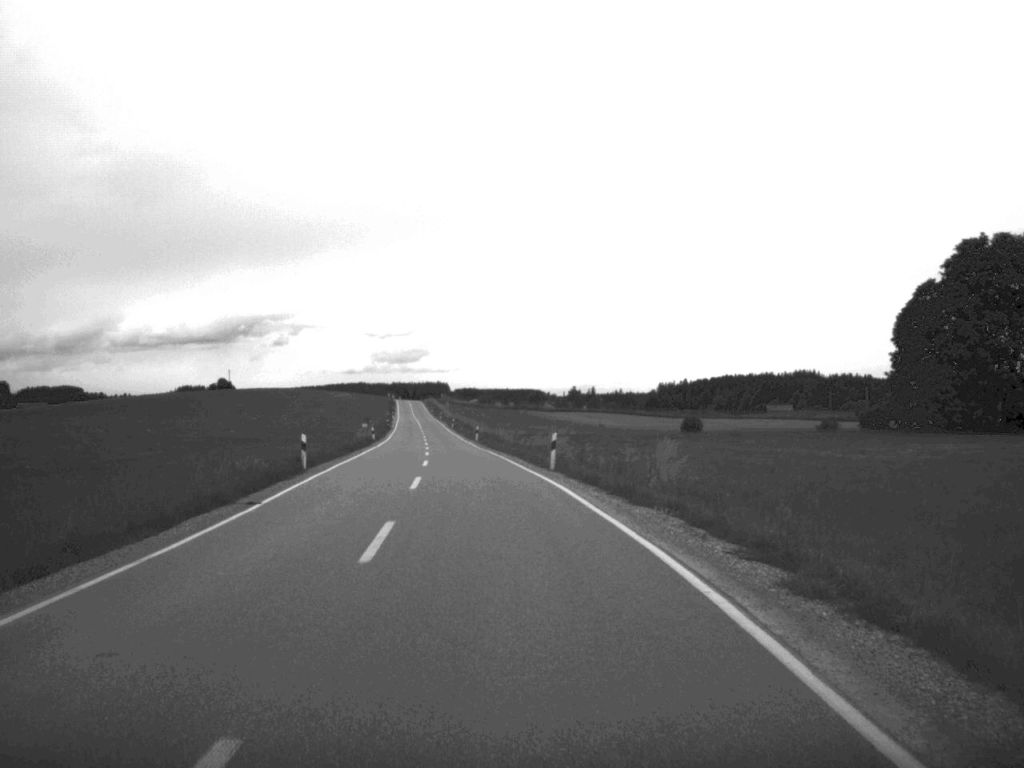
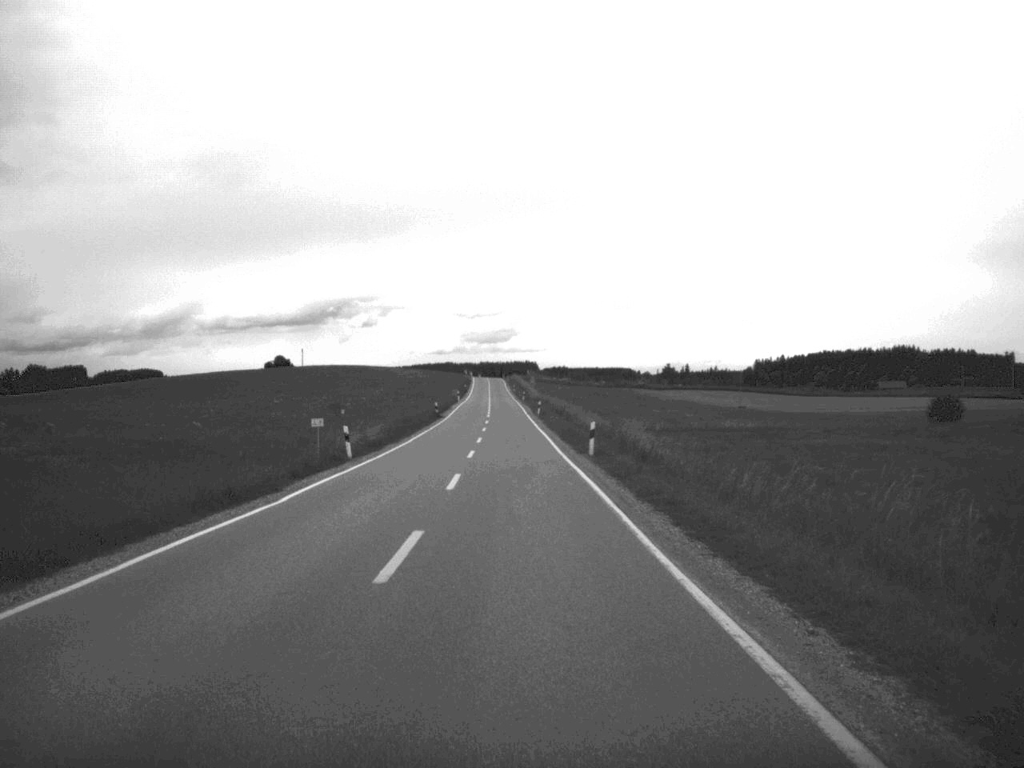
(-2.5, +48.8) m; -4°
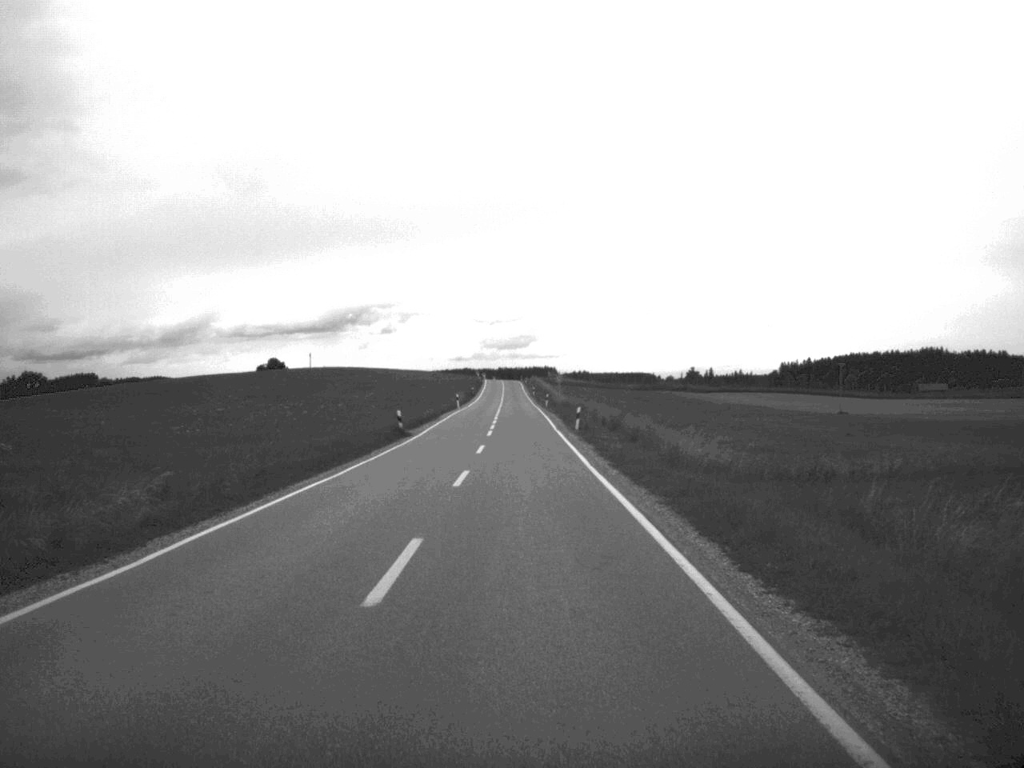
(-0.4, +36.1) m; -1°
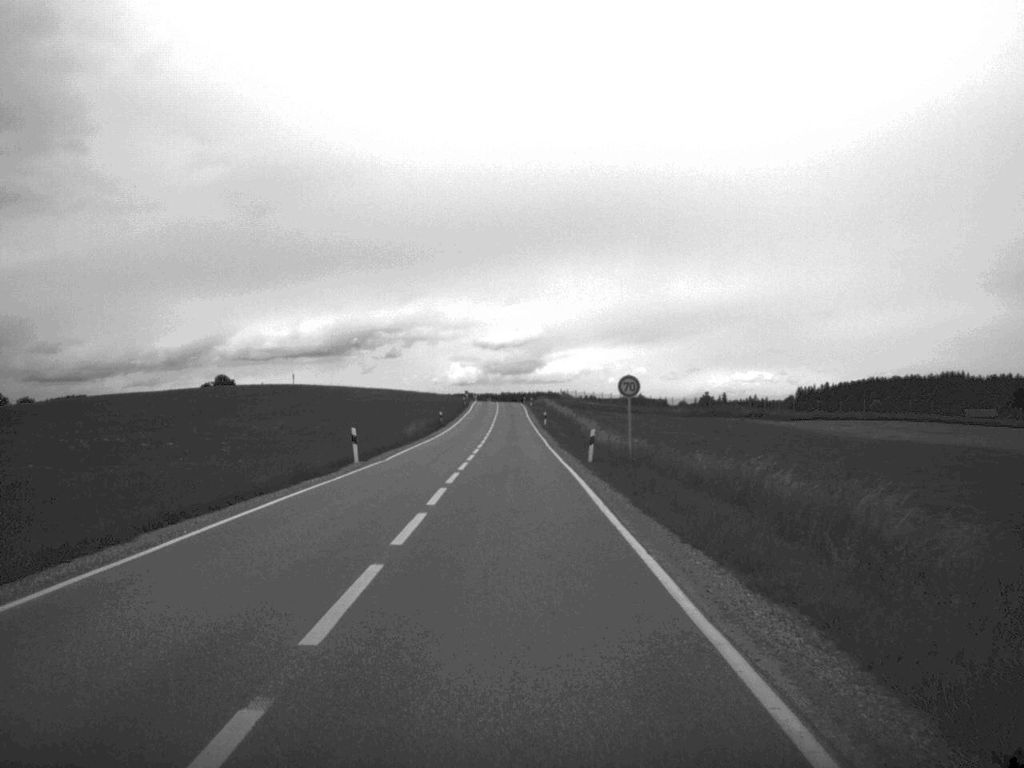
(-0.2, +61.3) m; 0°
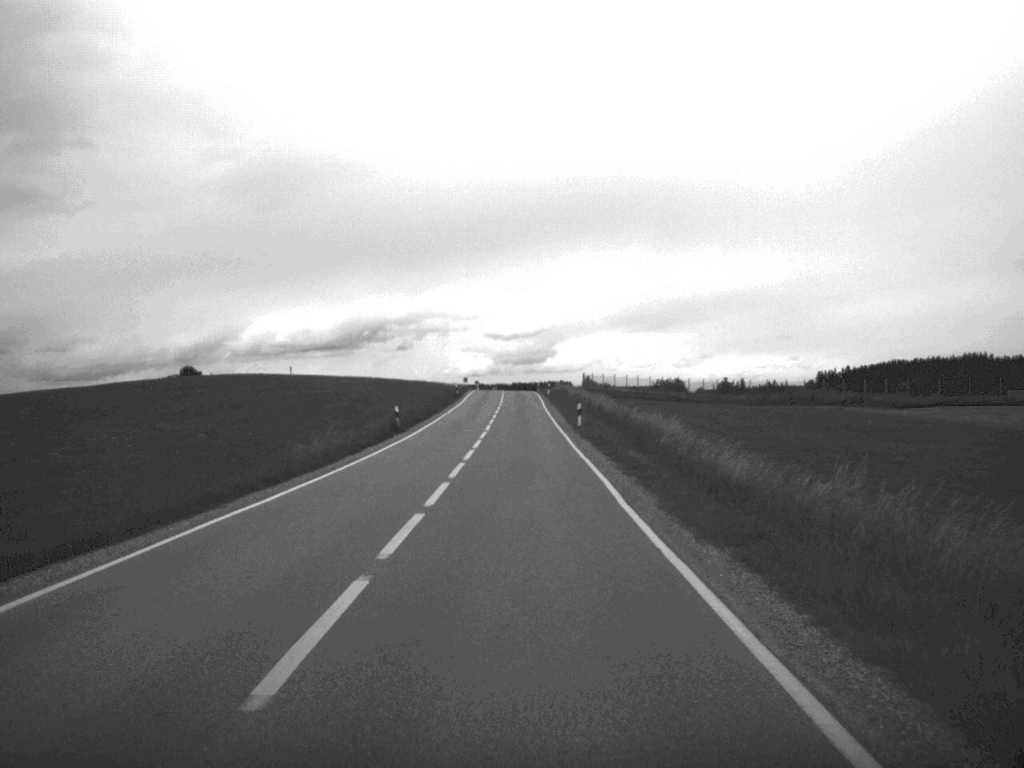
(-0.3, +36.9) m; -1°
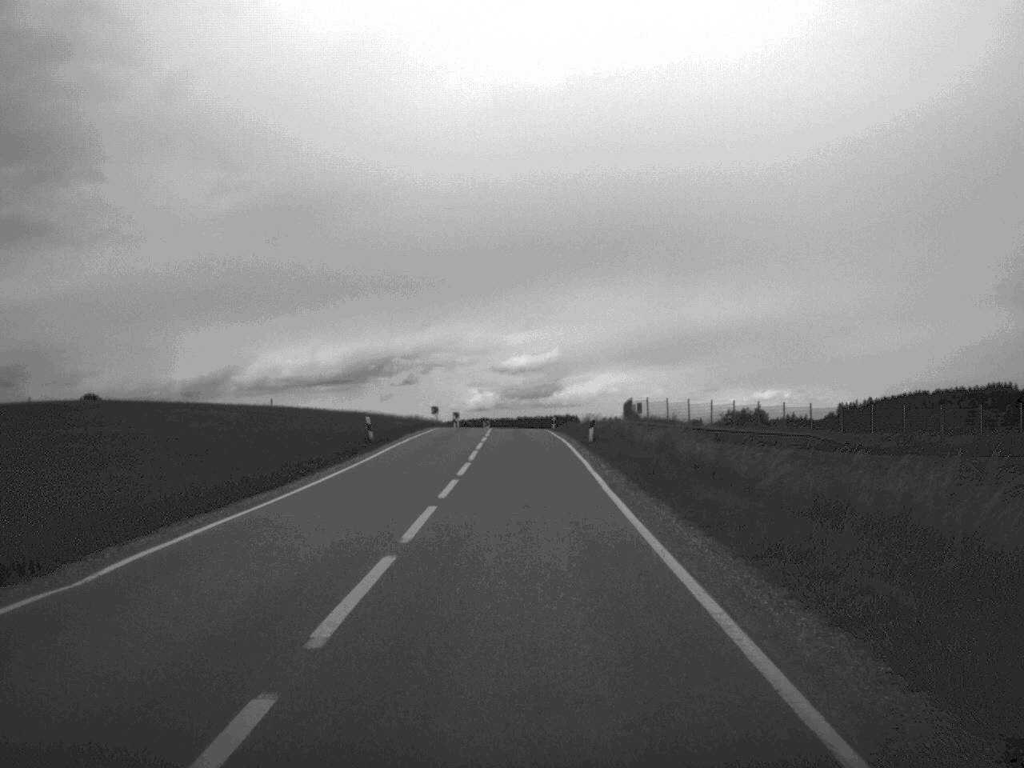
(-0.3, +57.8) m; 0°
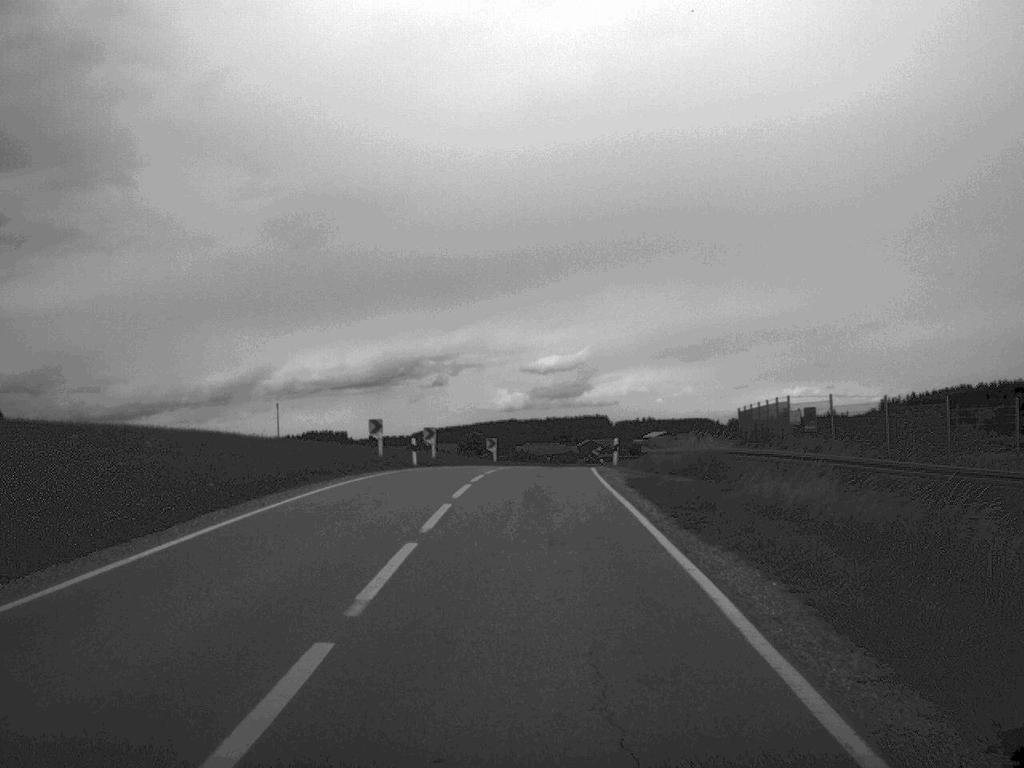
(-0.2, +45.8) m; -1°
